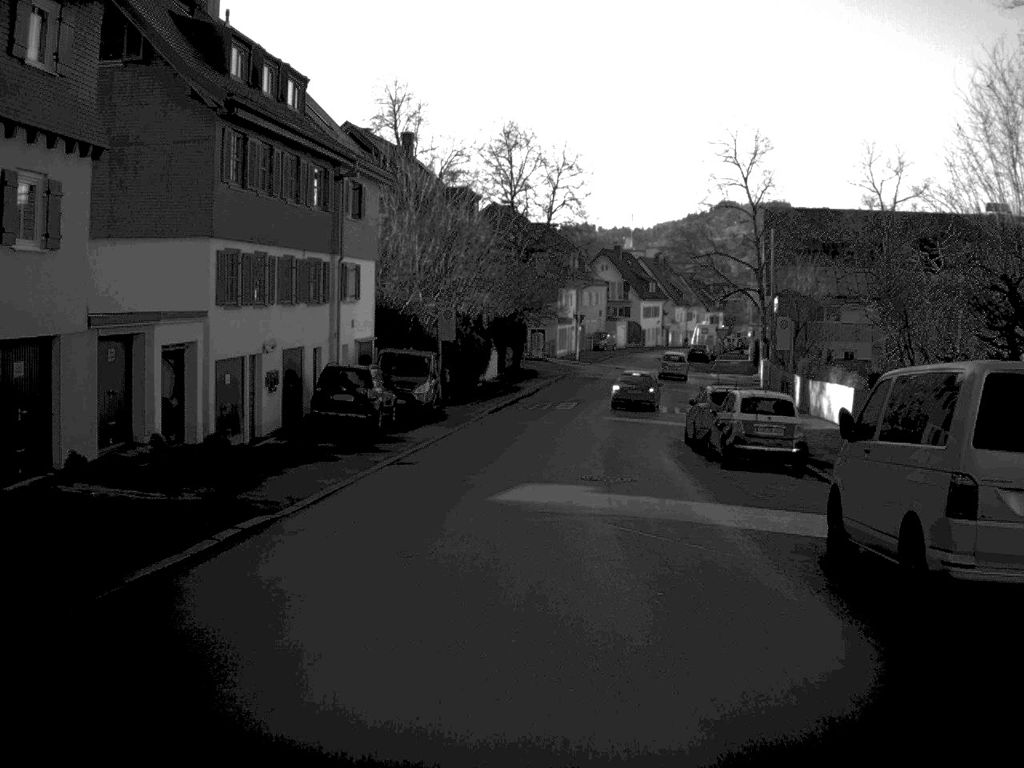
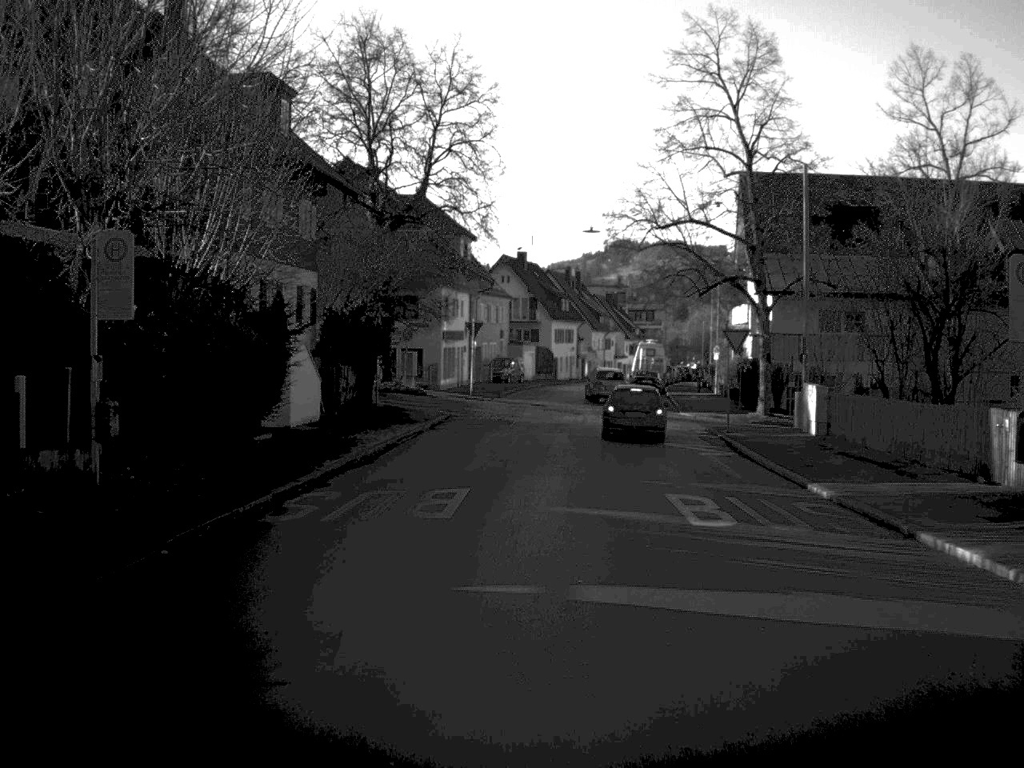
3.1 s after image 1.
(+1.1, +30.4) m; +5°
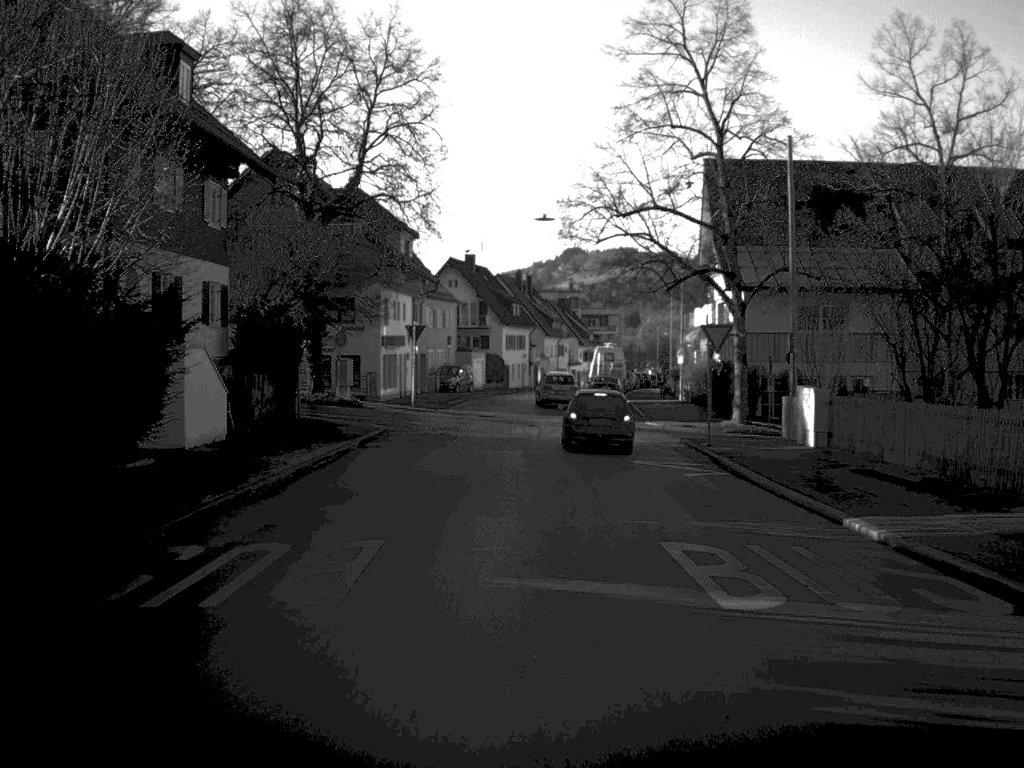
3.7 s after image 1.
(+0.1, +5.5) m; +2°
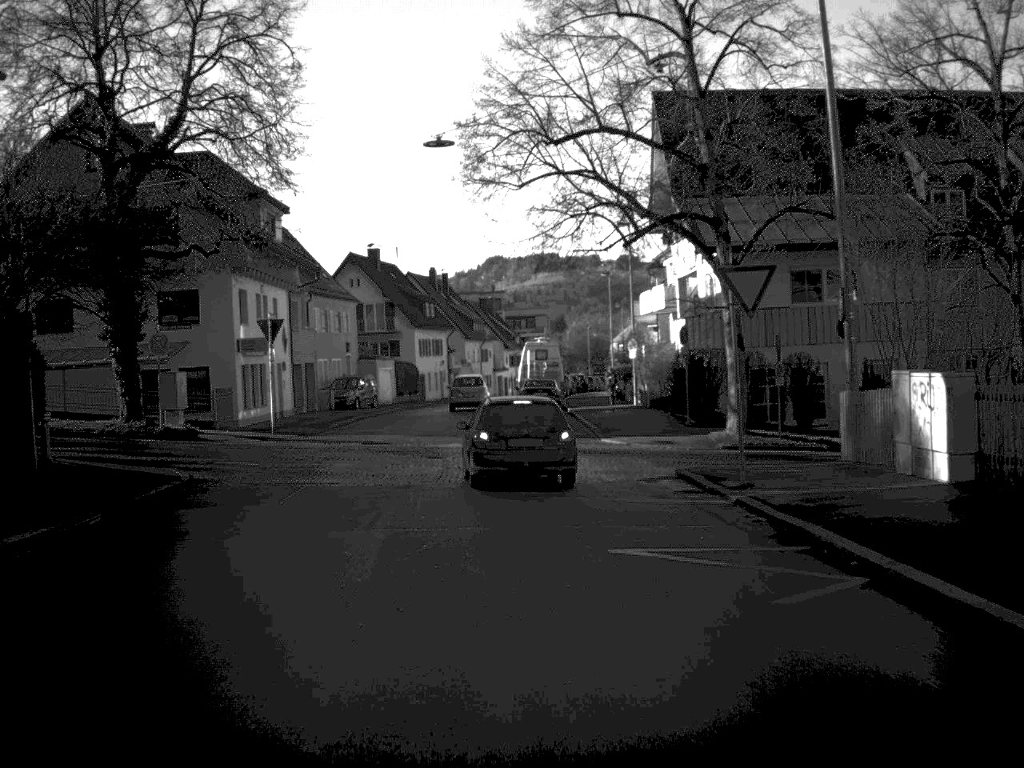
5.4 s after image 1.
(+0.5, +14.3) m; +3°
